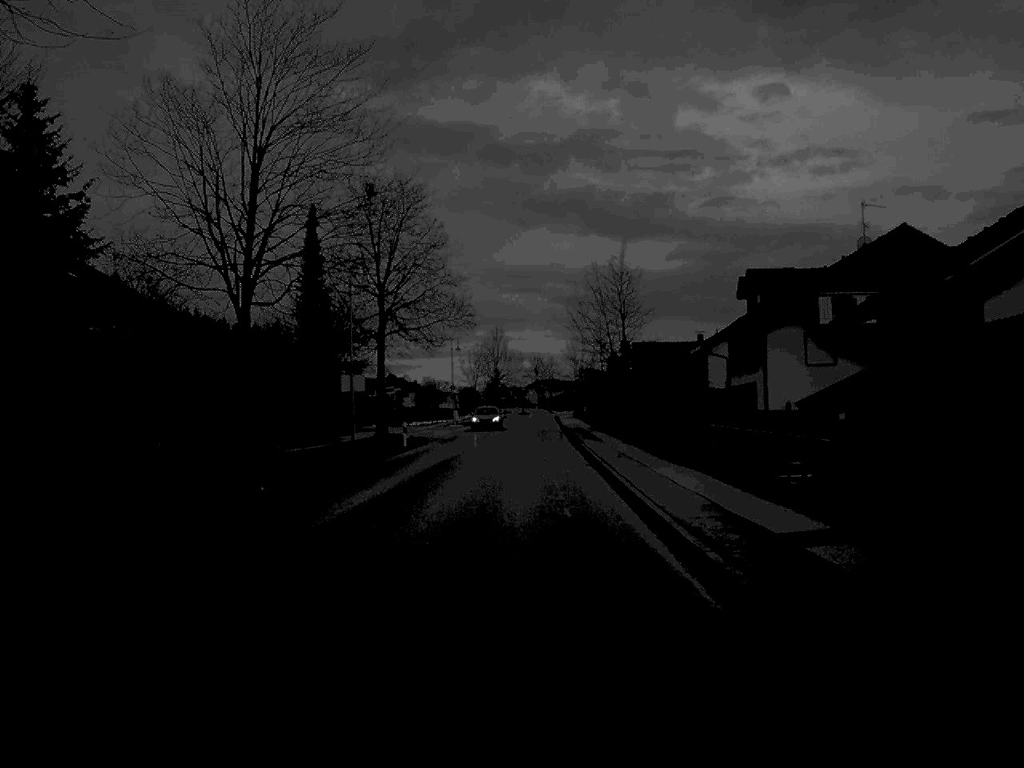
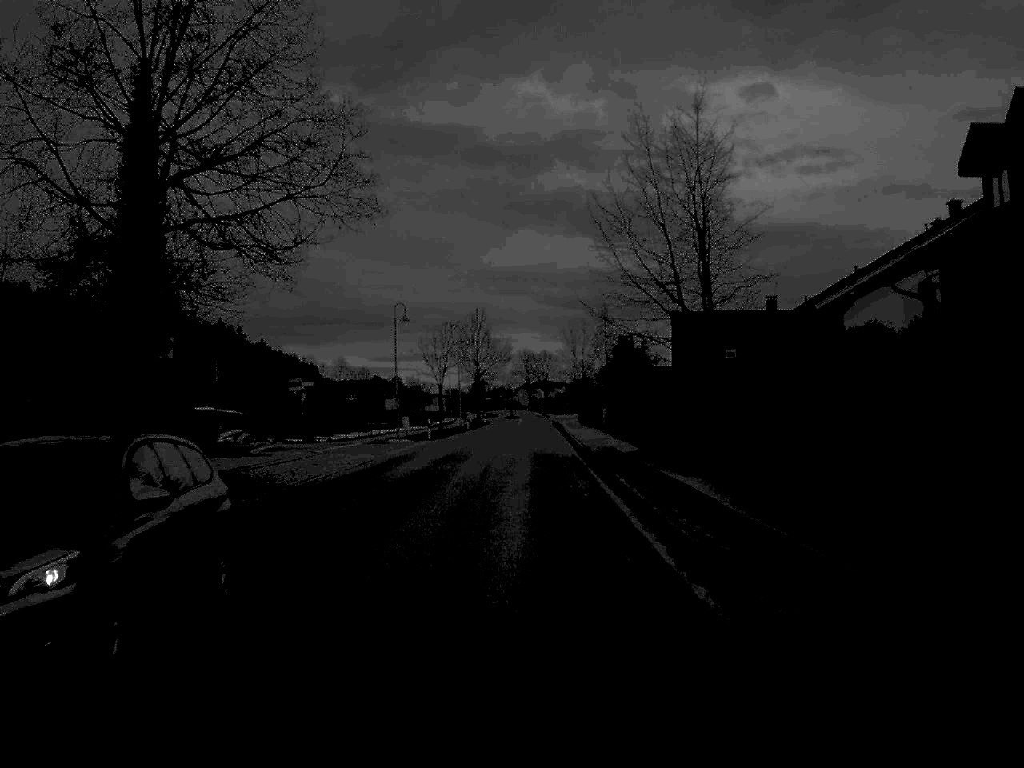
(+0.2, +37.0) m; +1°
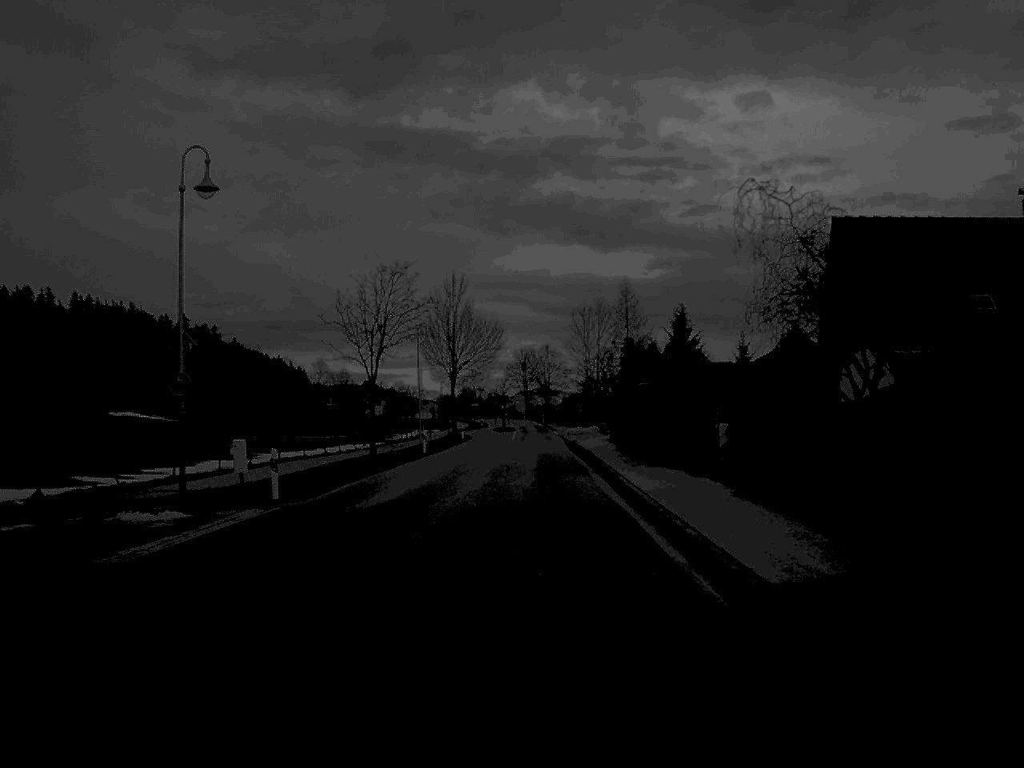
(0.0, +40.3) m; 0°
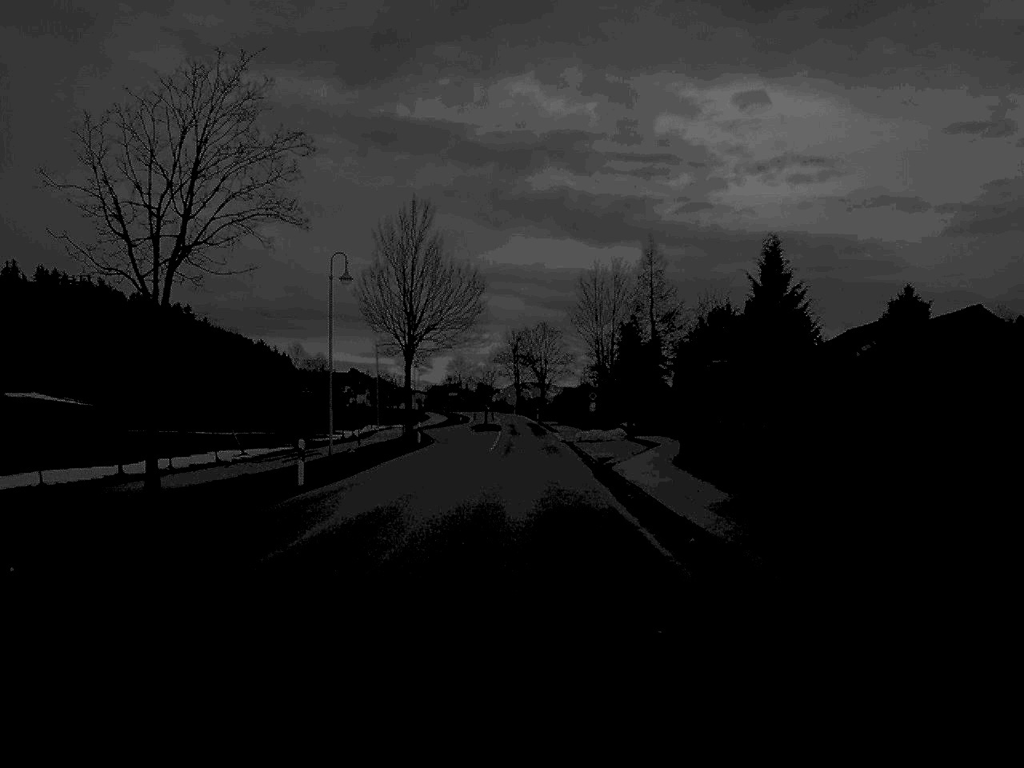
(+0.1, +30.8) m; 0°
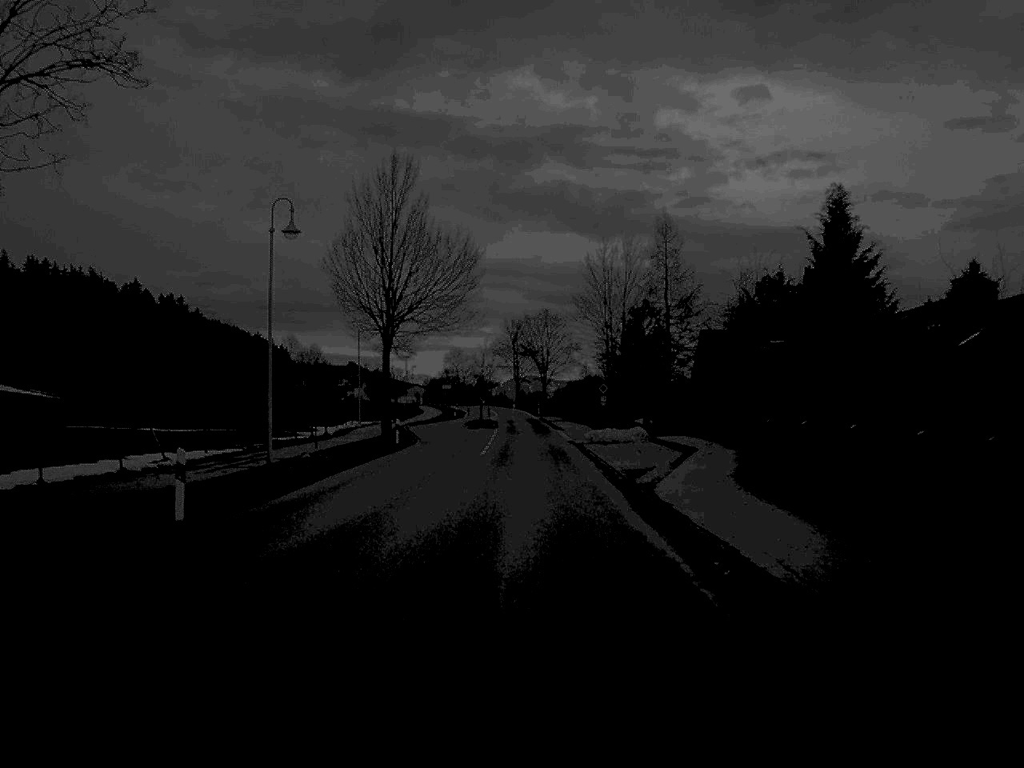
(0.0, +10.0) m; 0°
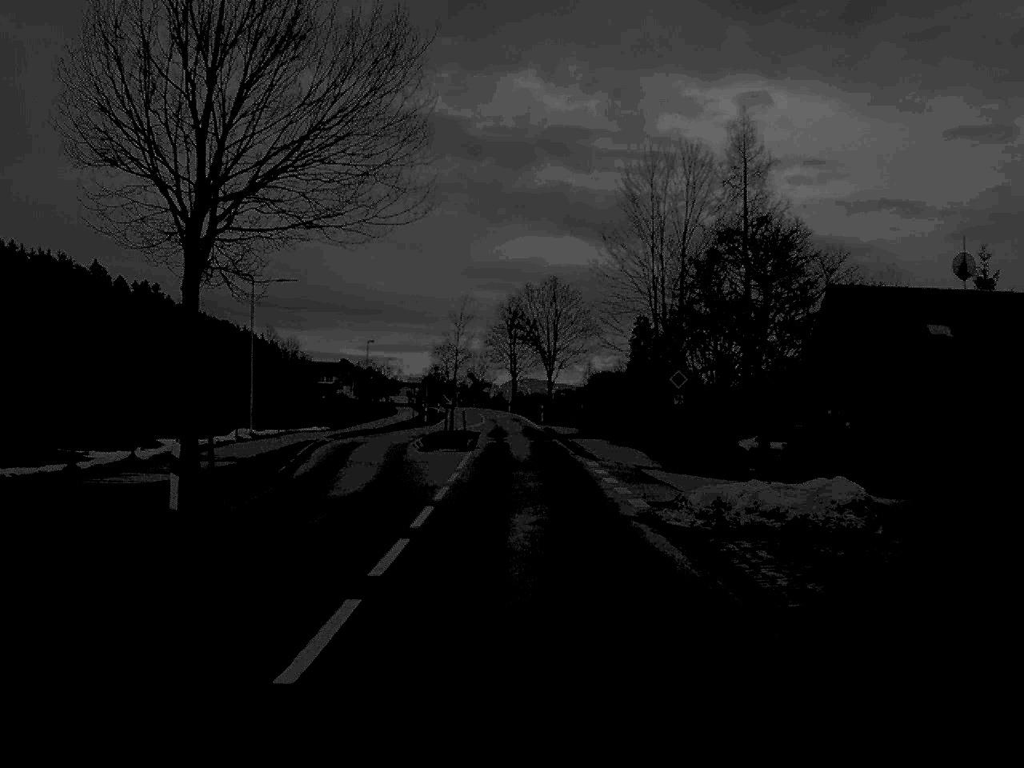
(0.0, +31.9) m; 0°
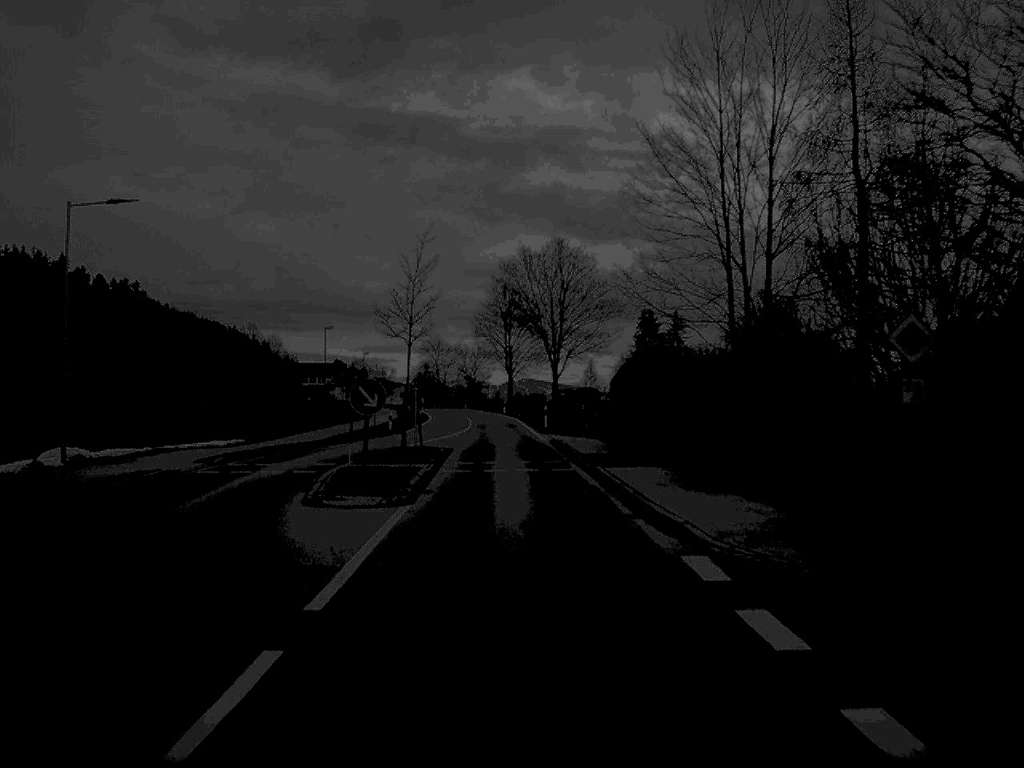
(0.0, +20.3) m; 0°
